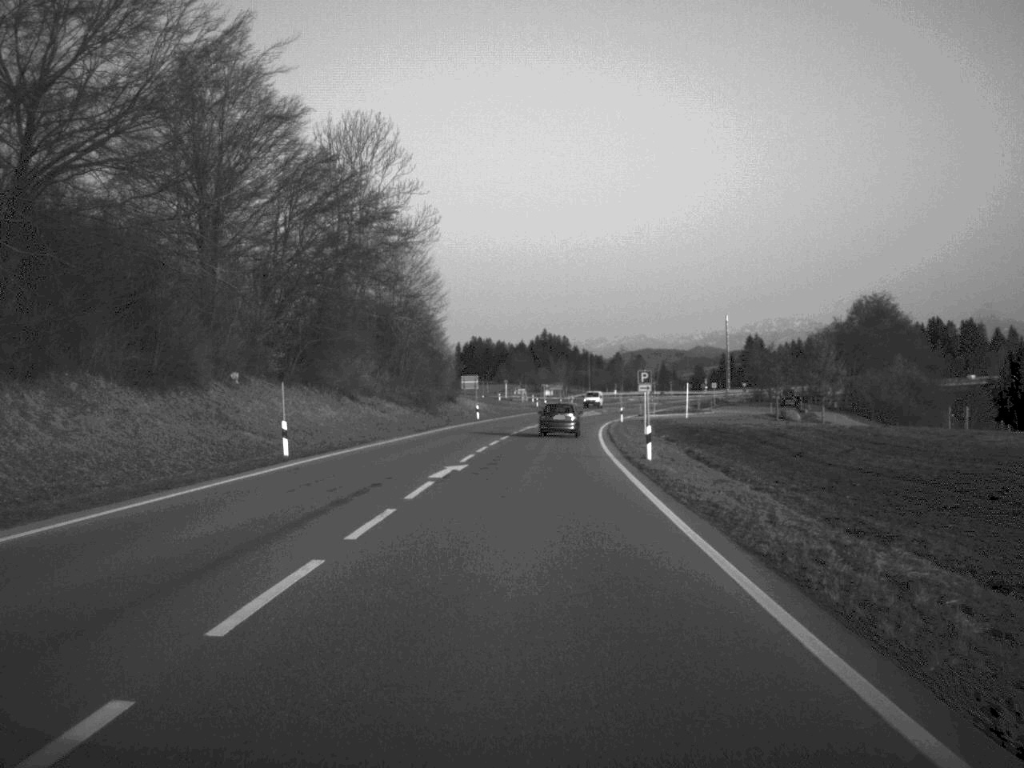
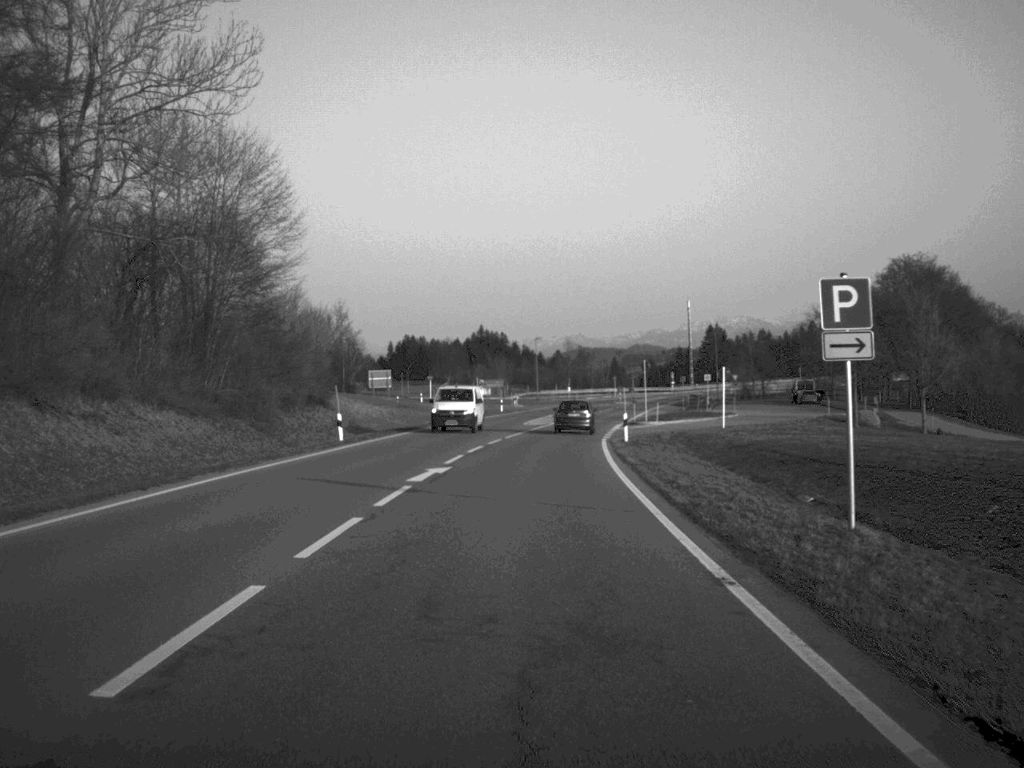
(+1.0, +43.5) m; +3°
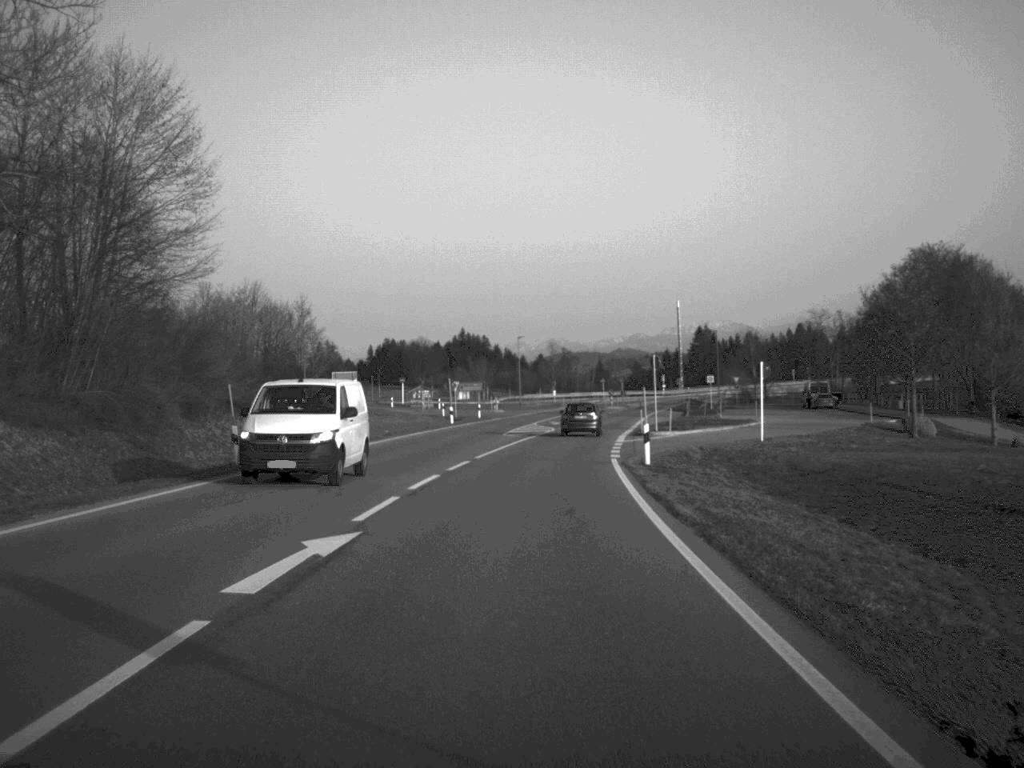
(+0.1, +13.5) m; +1°
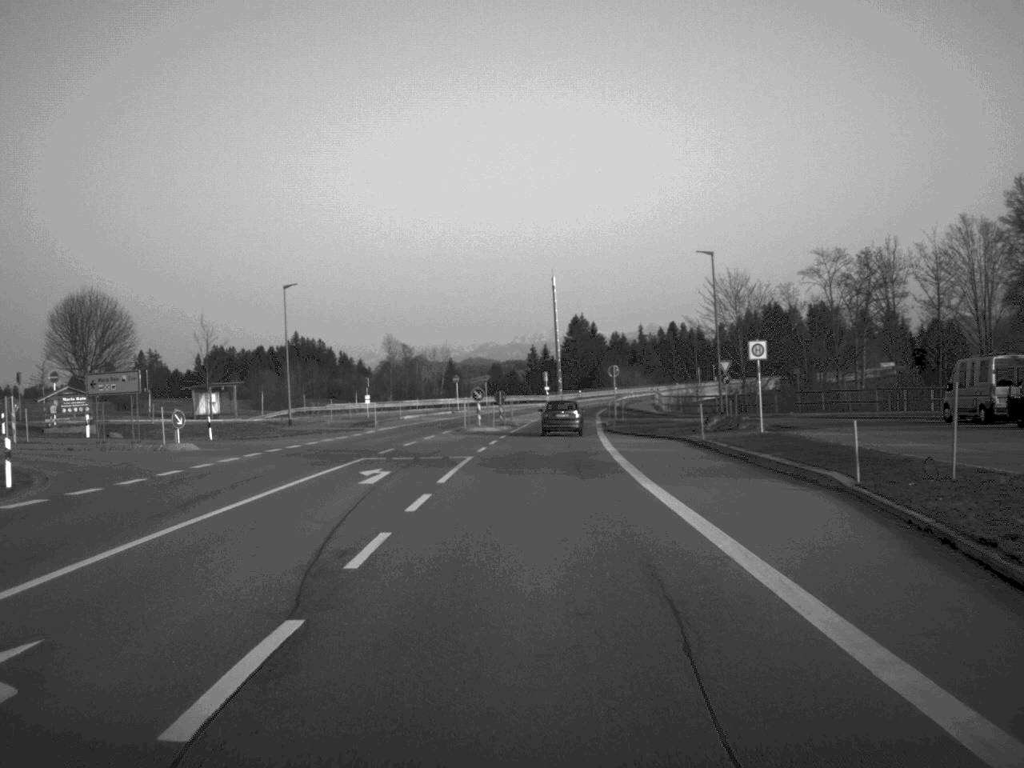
(+4.0, +72.0) m; +7°
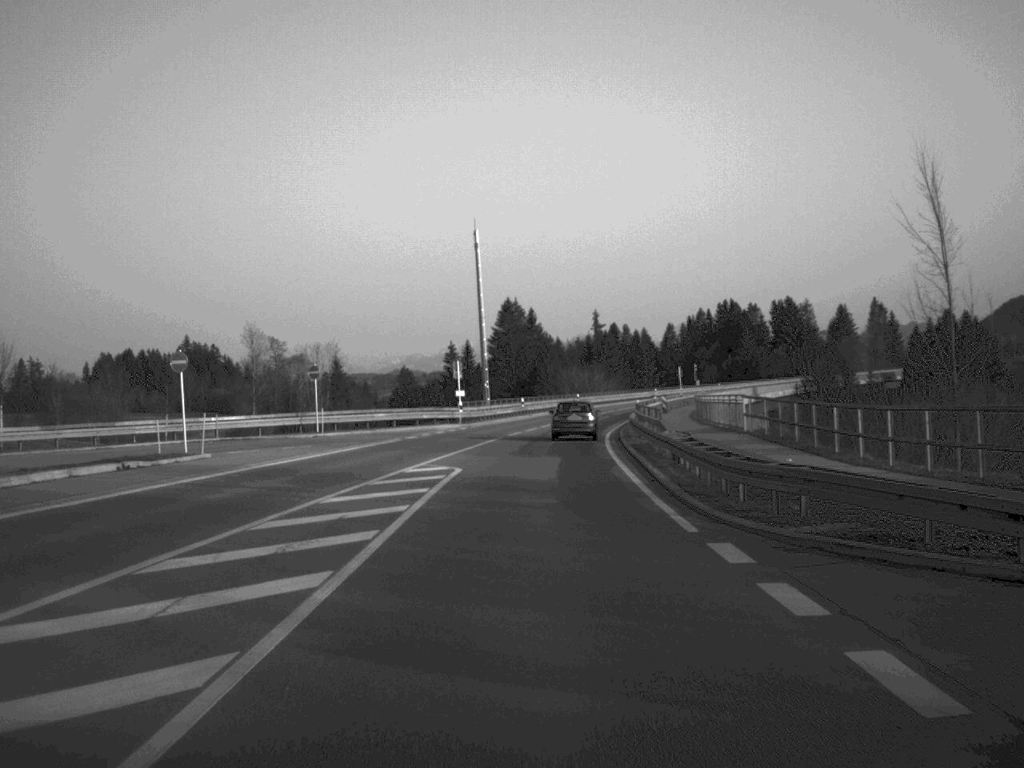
(+1.9, +72.0) m; +3°
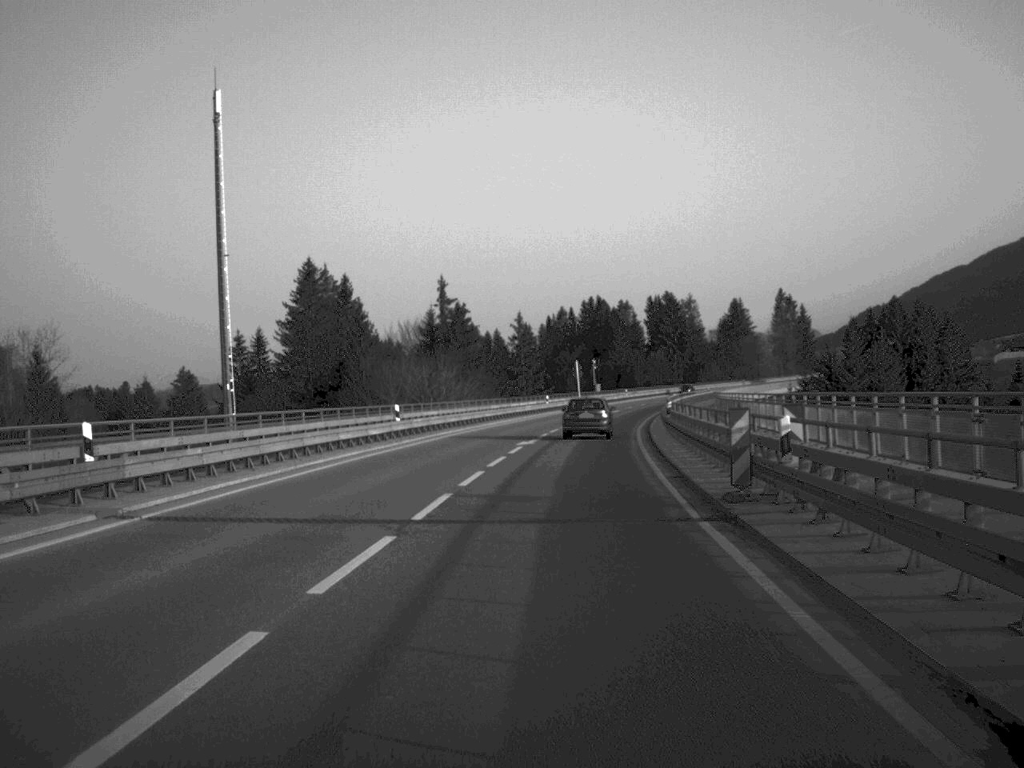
(+3.7, +70.5) m; +7°
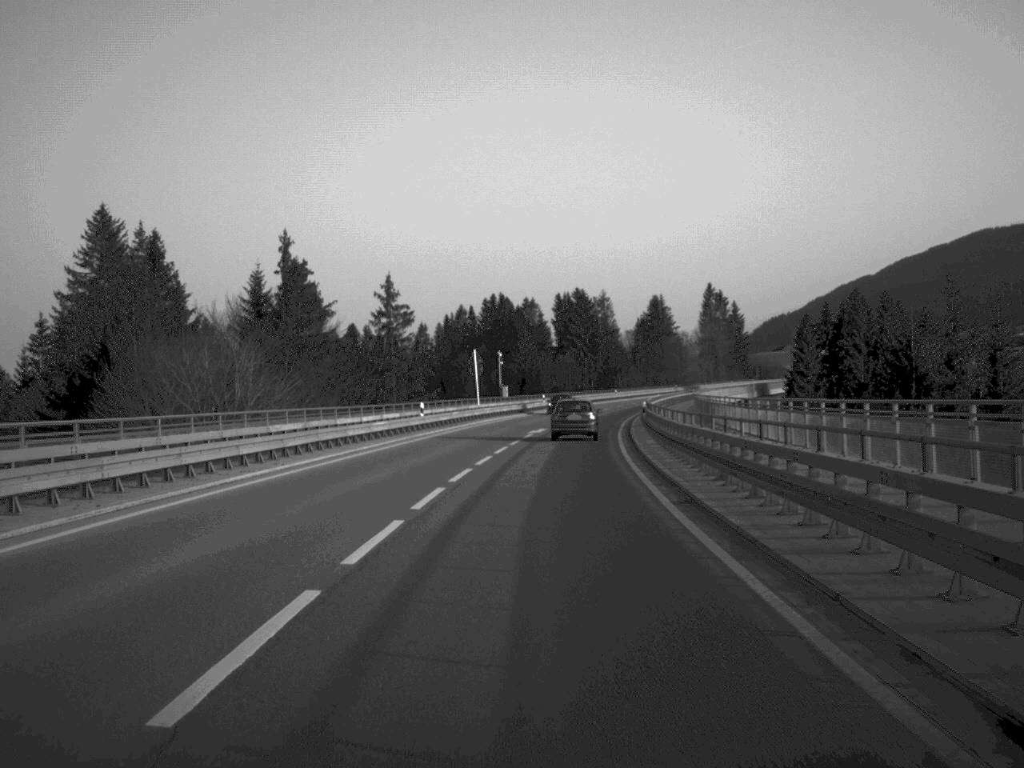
(+1.7, +39.8) m; +4°
